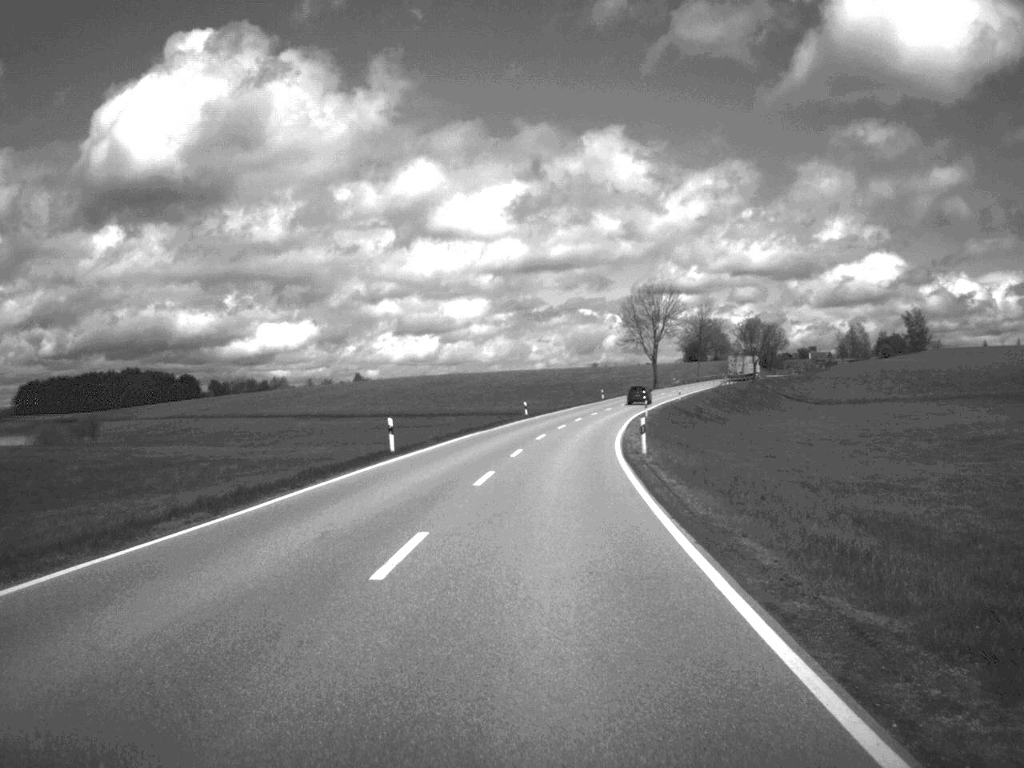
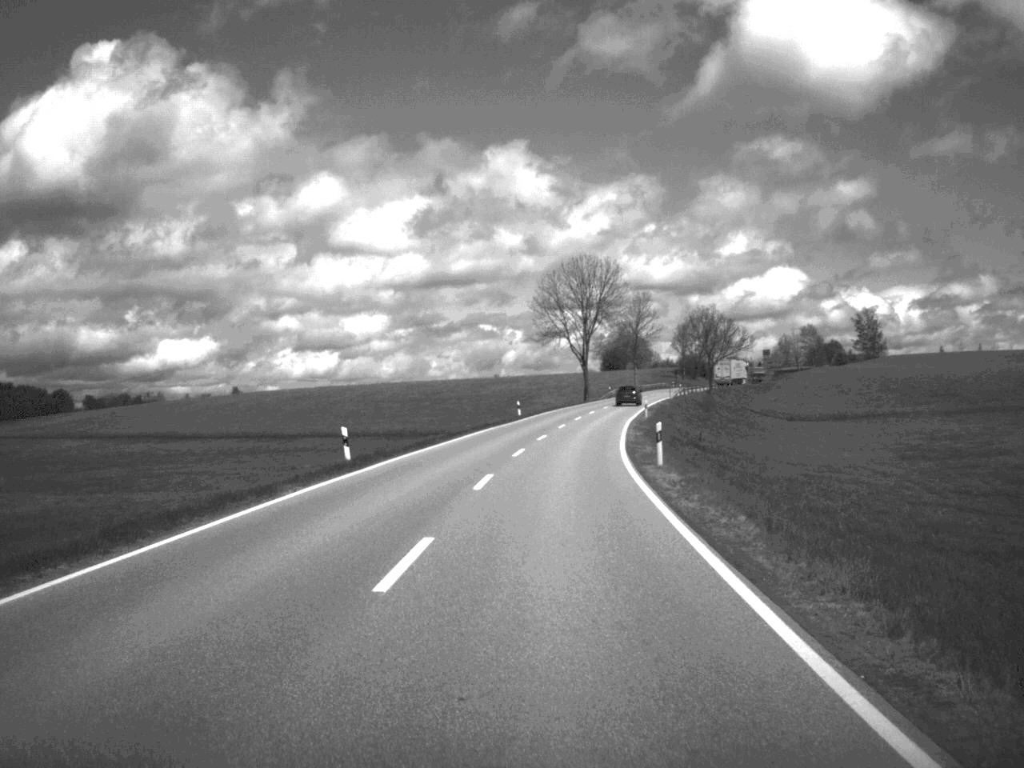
(+1.8, +48.0) m; +4°
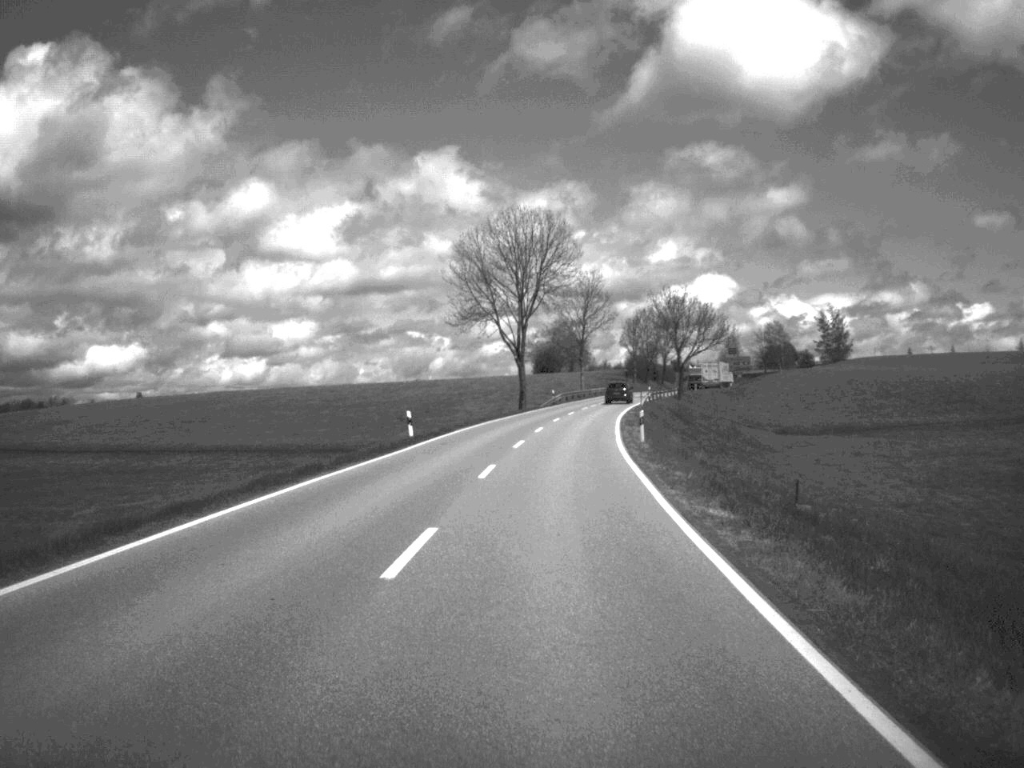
(+1.0, +33.7) m; +3°
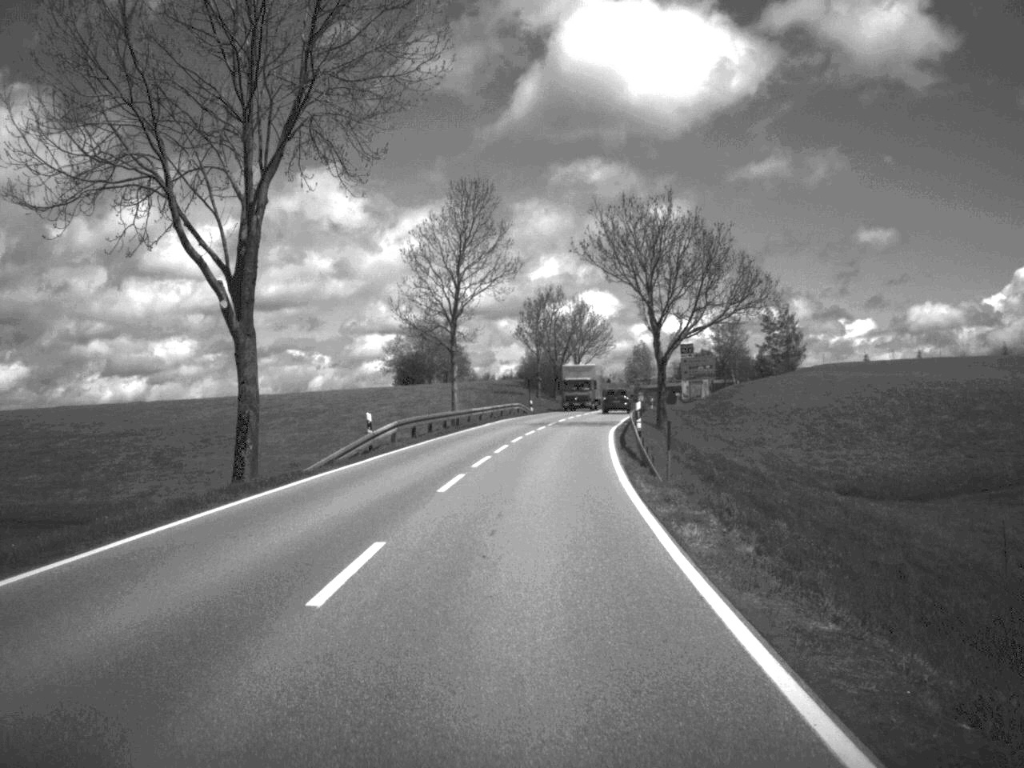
(+2.9, +61.0) m; +5°
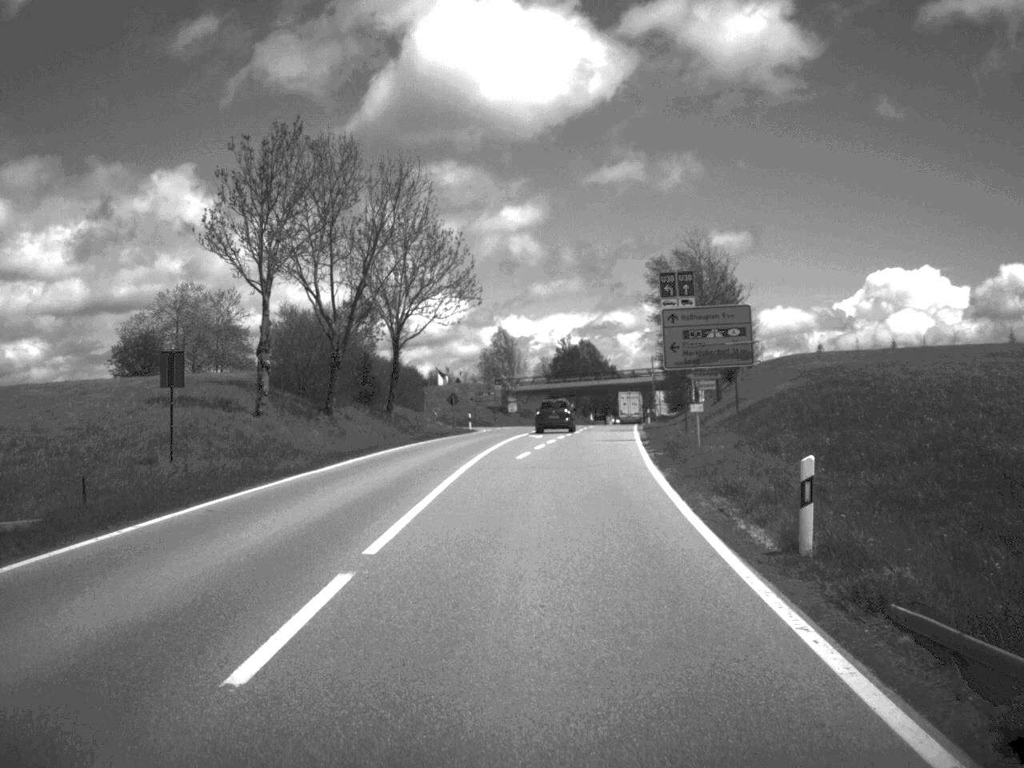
(+4.2, +73.0) m; +7°
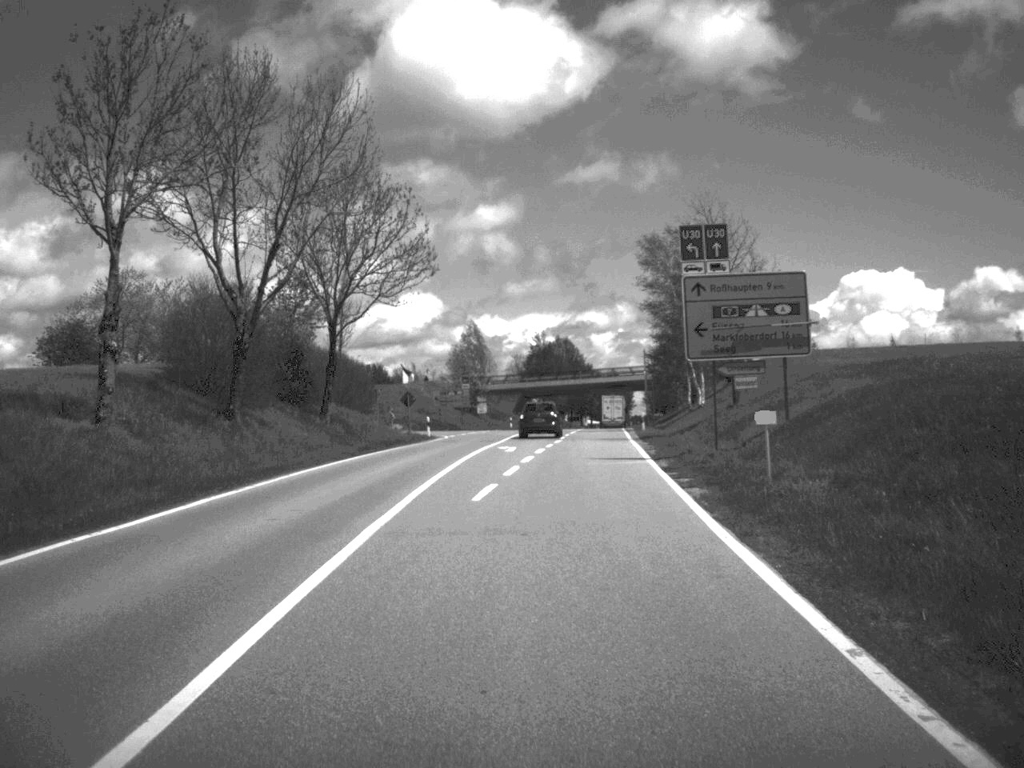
(+0.1, +12.3) m; +1°
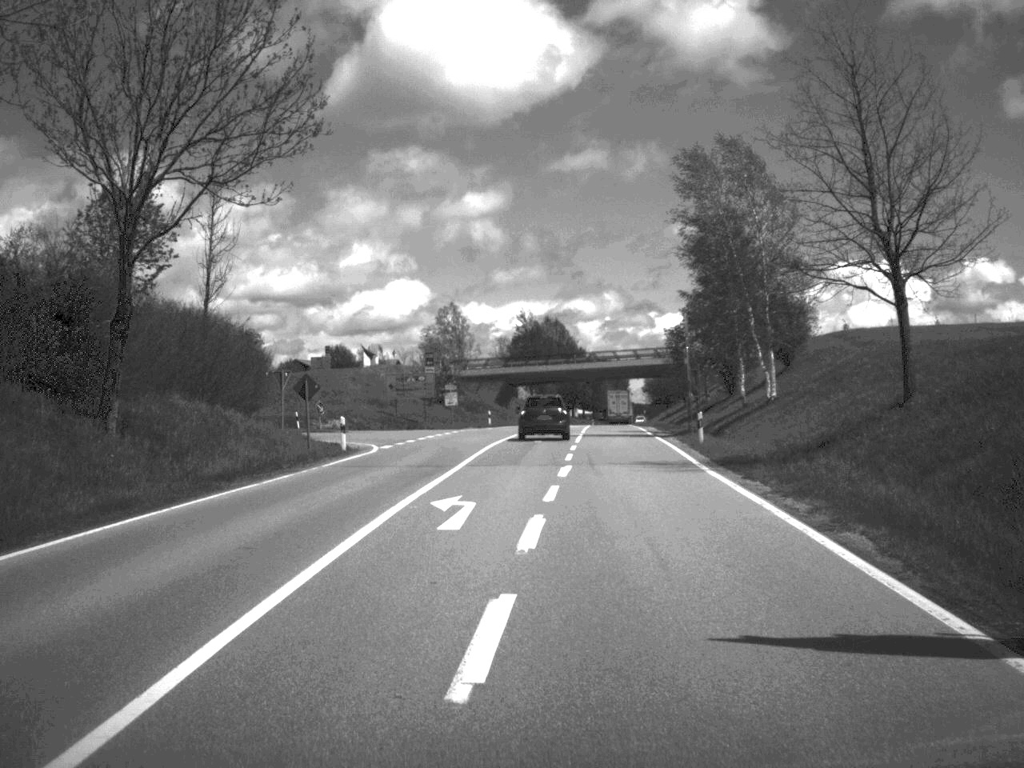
(+0.2, +24.4) m; +1°
